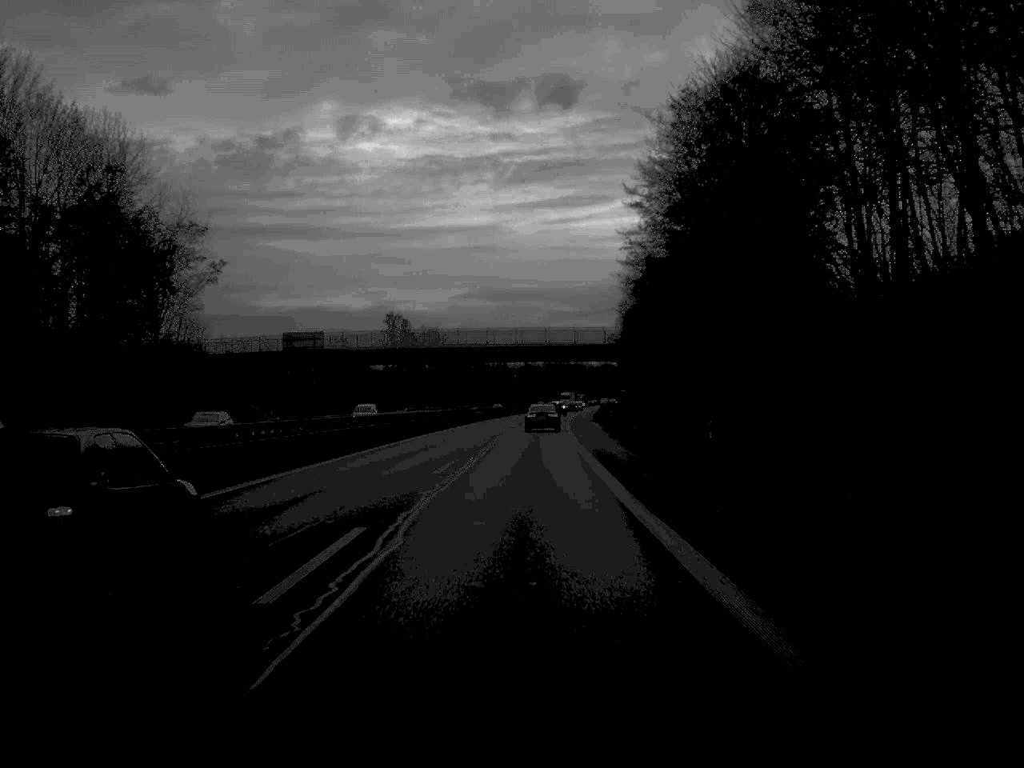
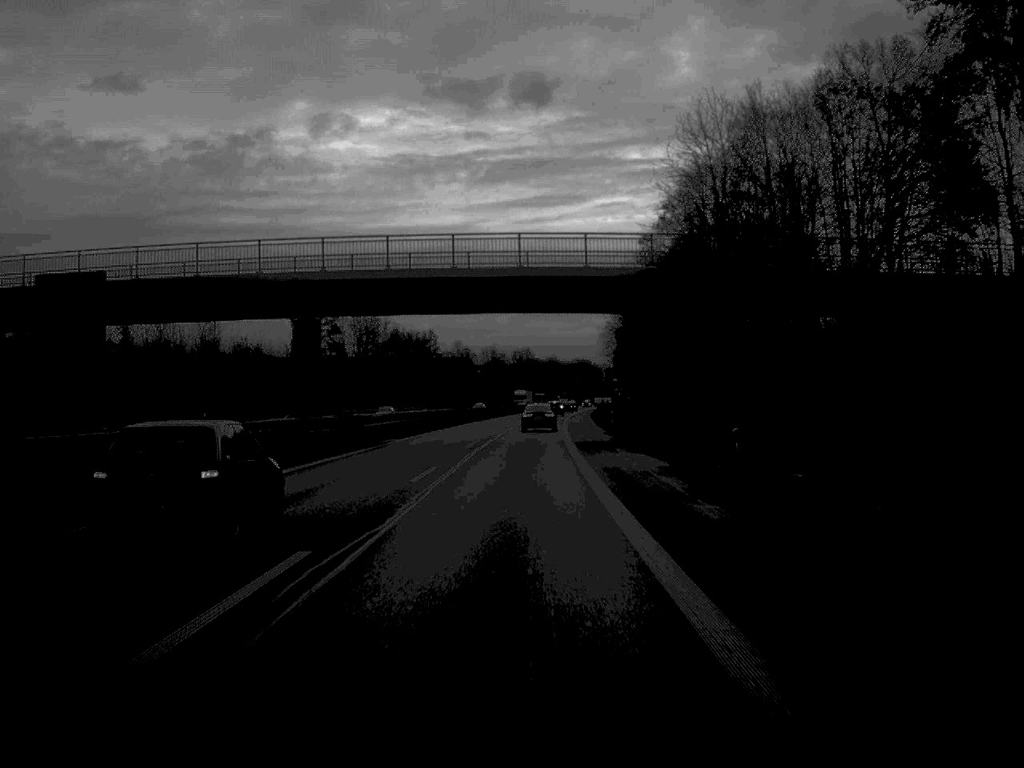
(+0.7, +57.1) m; +1°
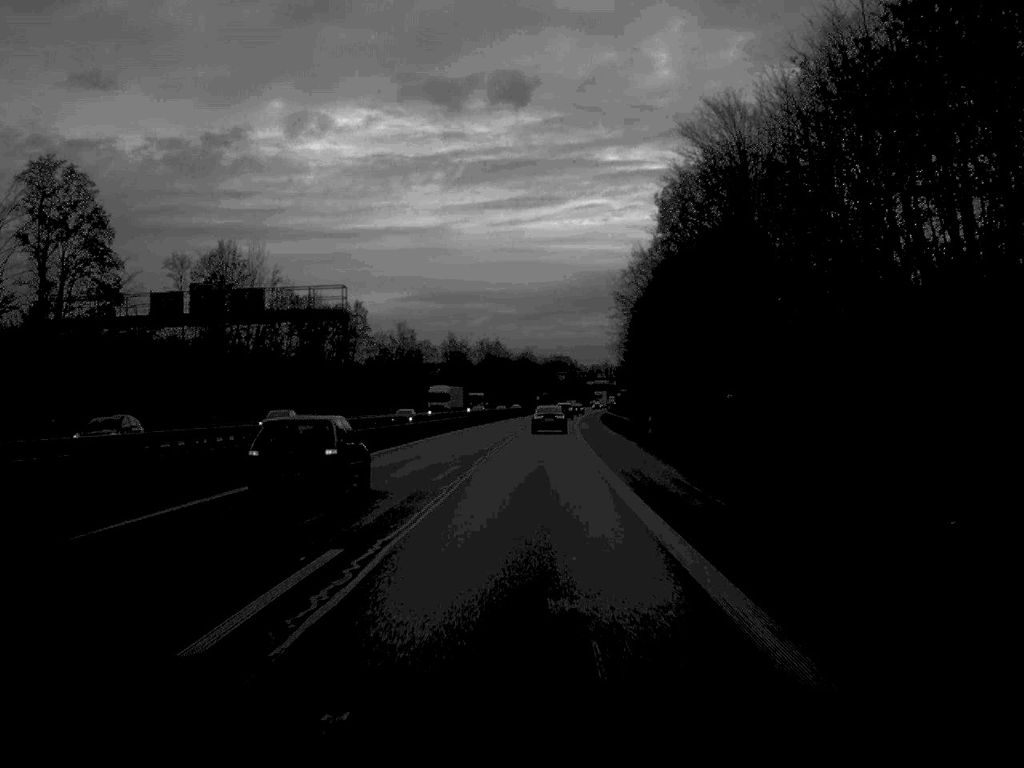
(+0.7, +72.6) m; +1°
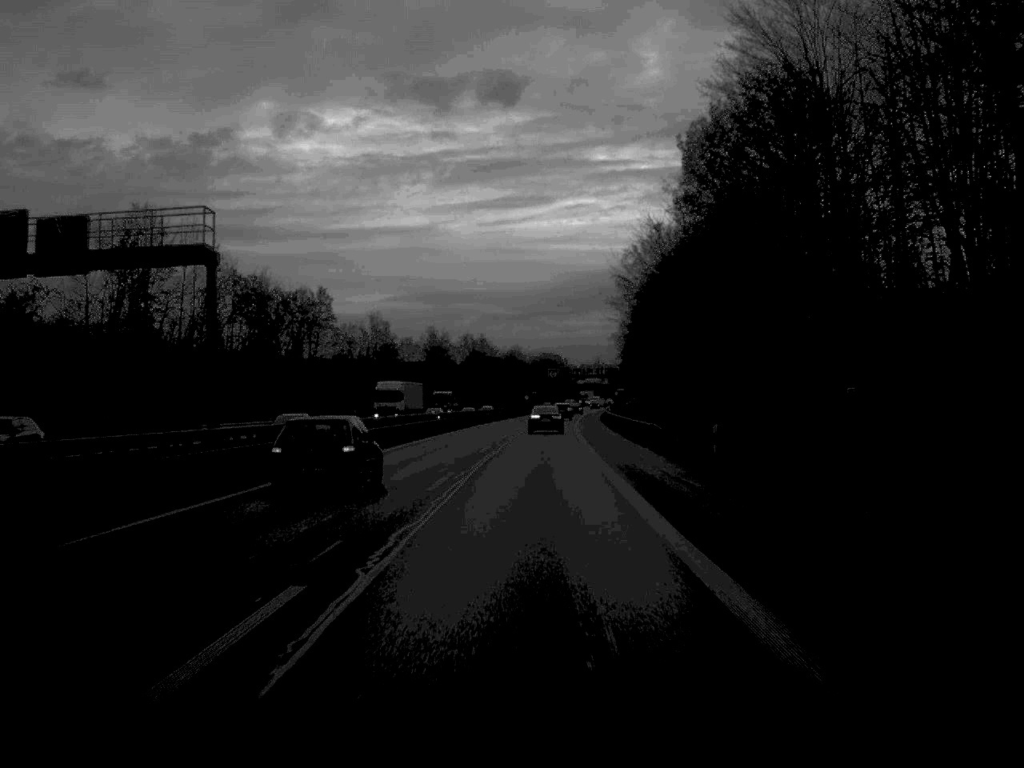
(+0.1, +21.0) m; +1°
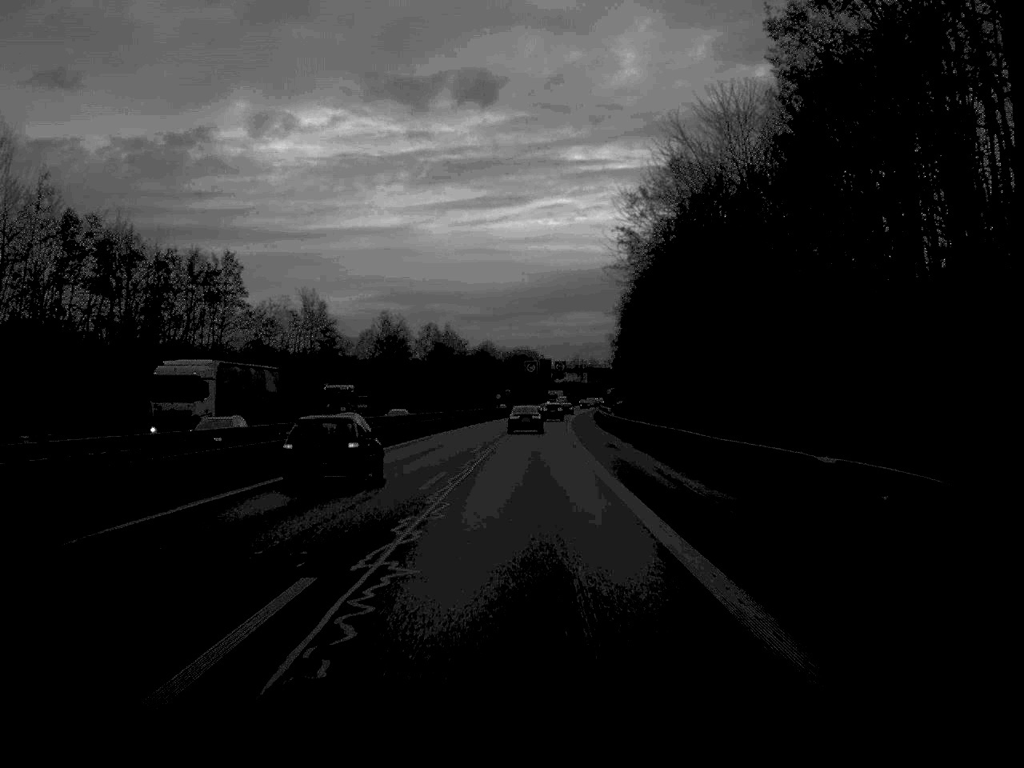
(+0.4, +36.0) m; +1°
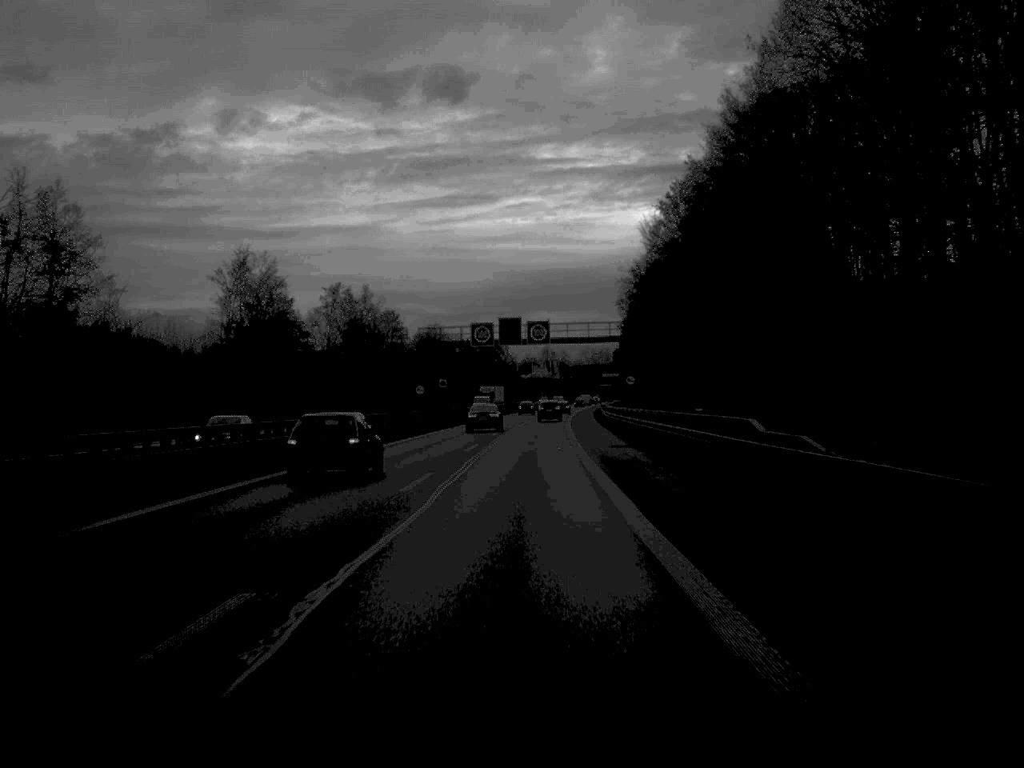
(+1.1, +73.9) m; +2°
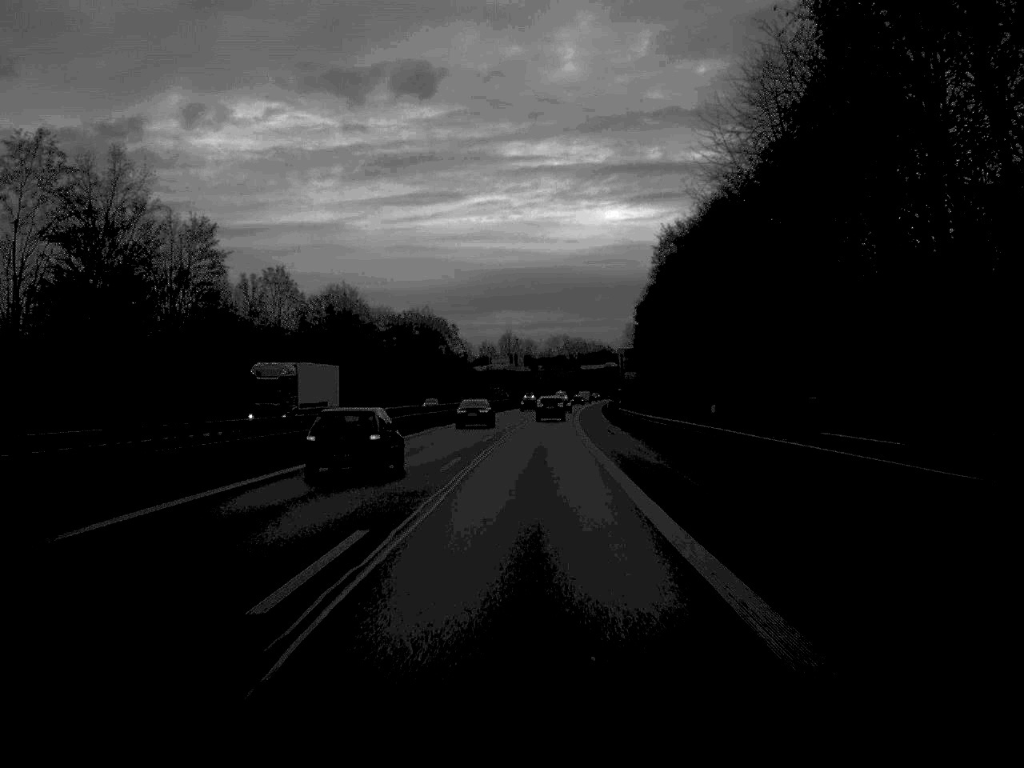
(+1.3, +86.2) m; +2°
